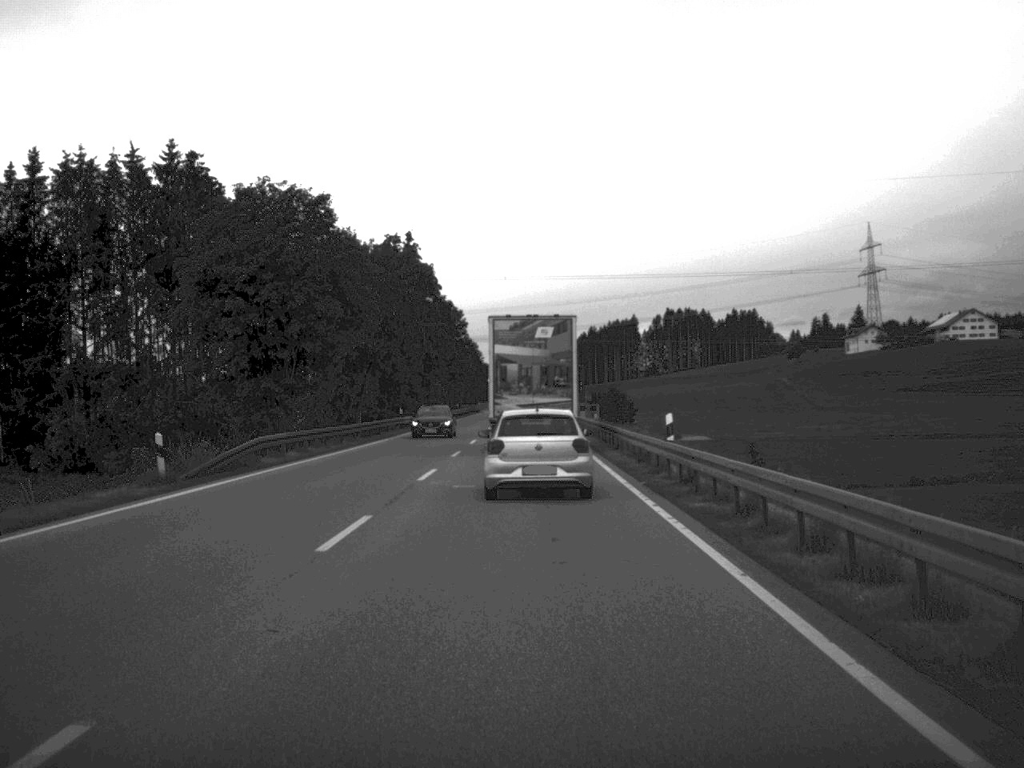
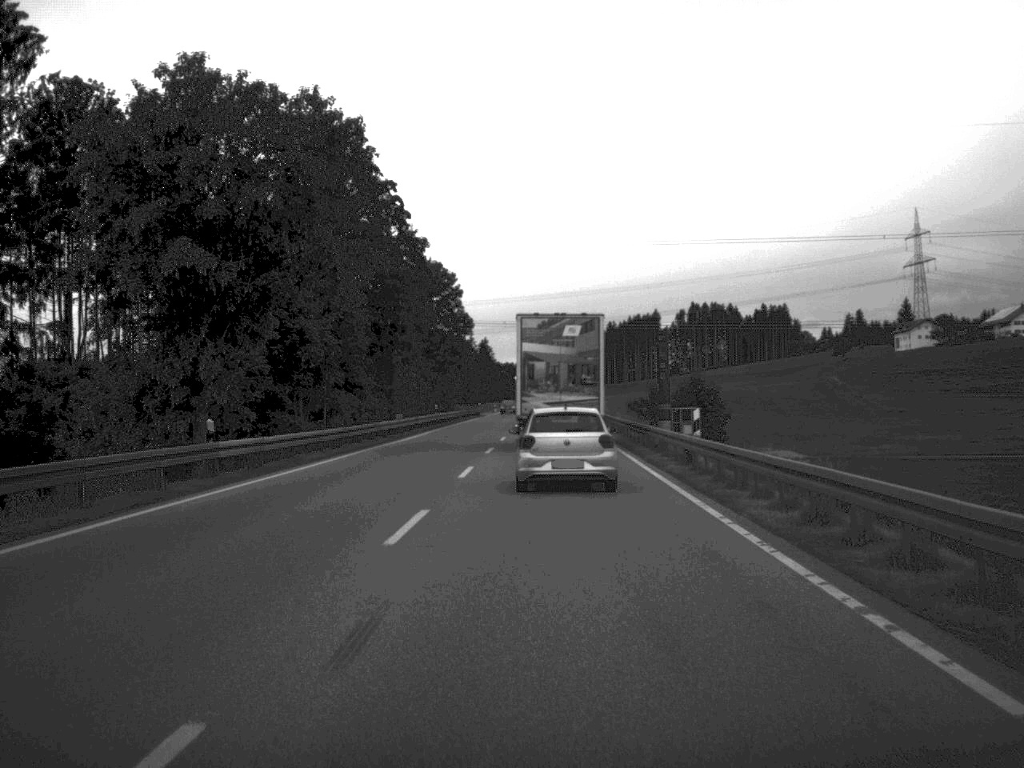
(-0.5, +46.9) m; -1°
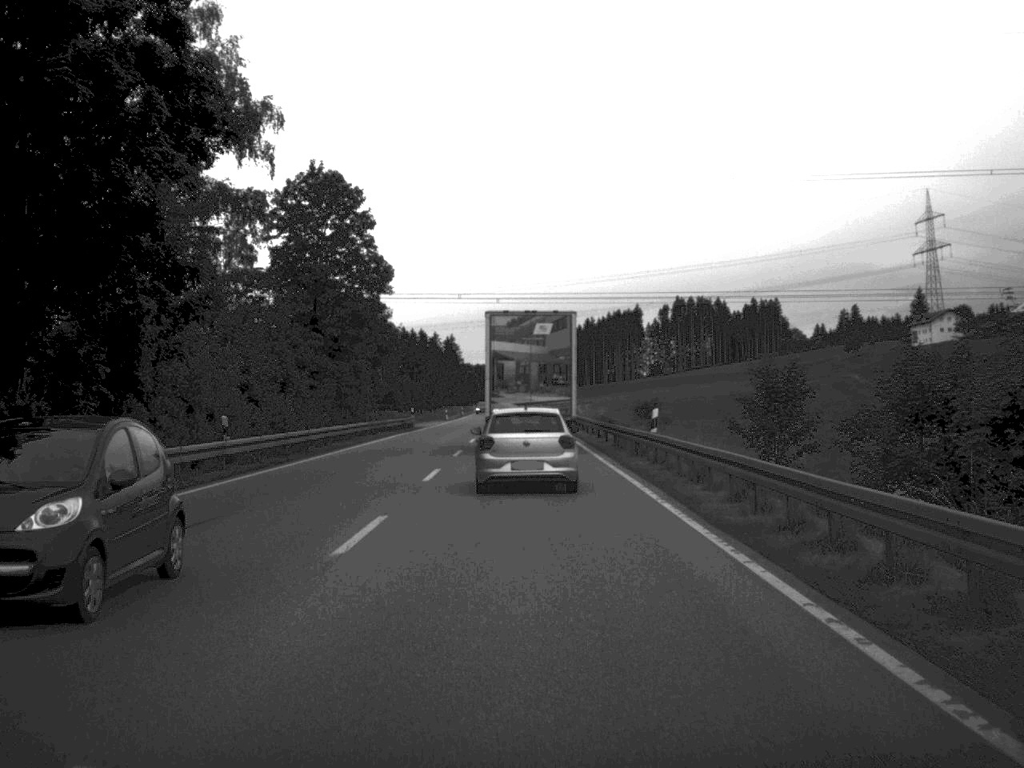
(+0.7, +48.2) m; +1°
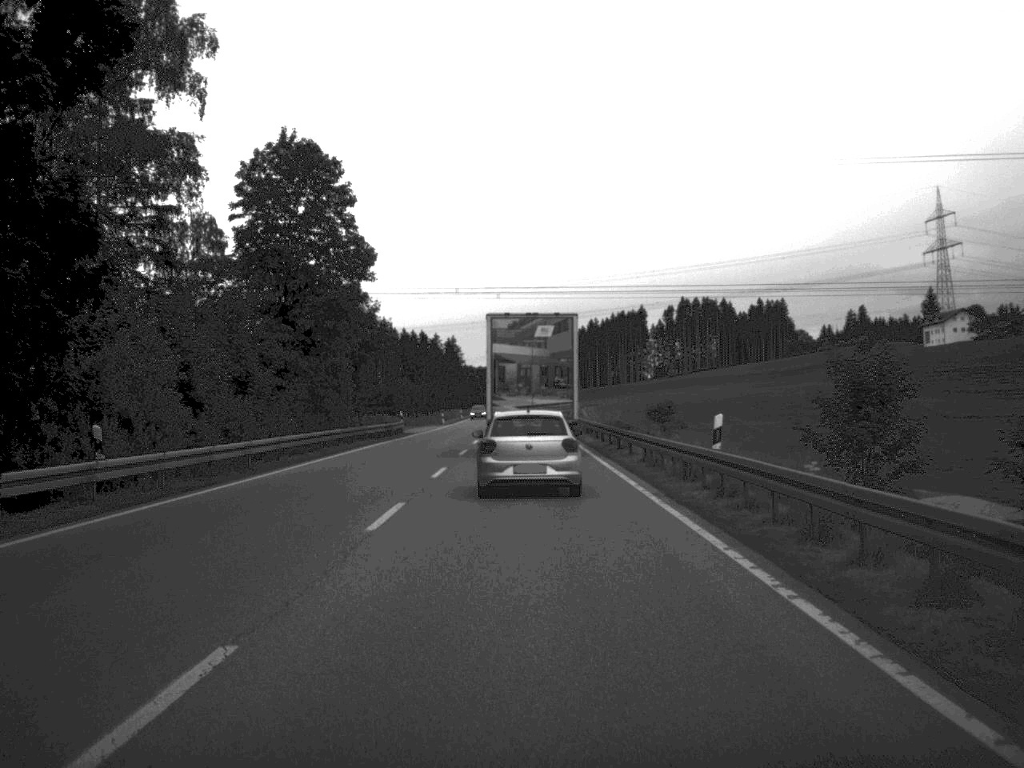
(0.0, +9.1) m; 0°
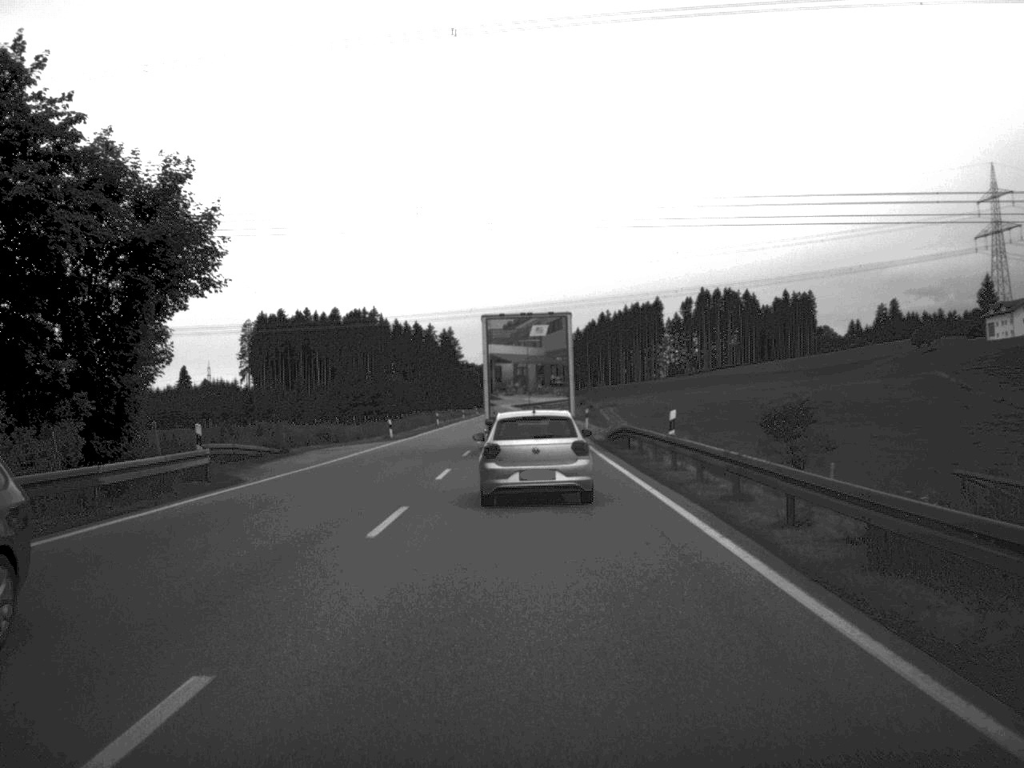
(-0.3, +47.5) m; 0°
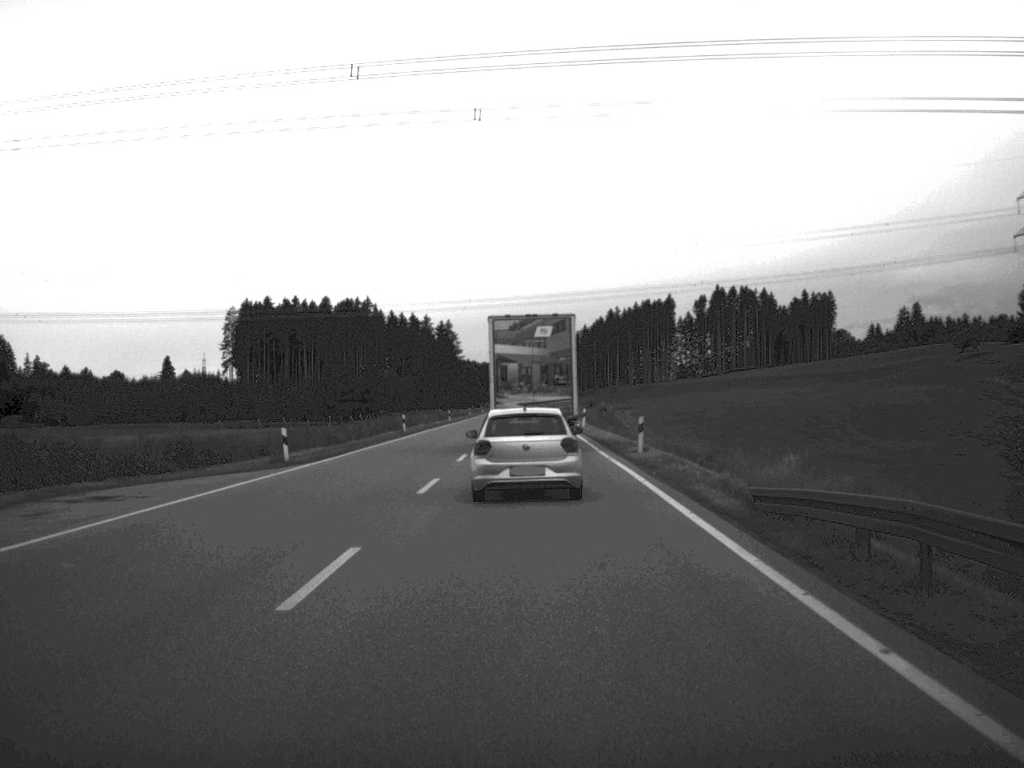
(-0.1, +28.7) m; 0°
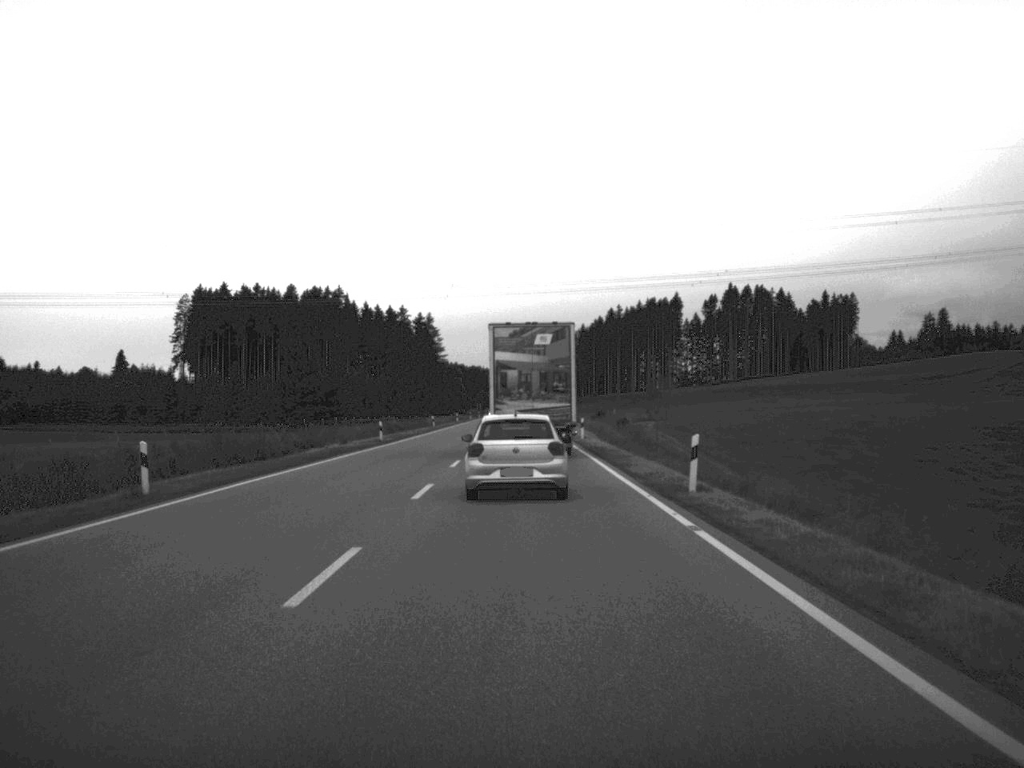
(0.0, +47.3) m; 0°
